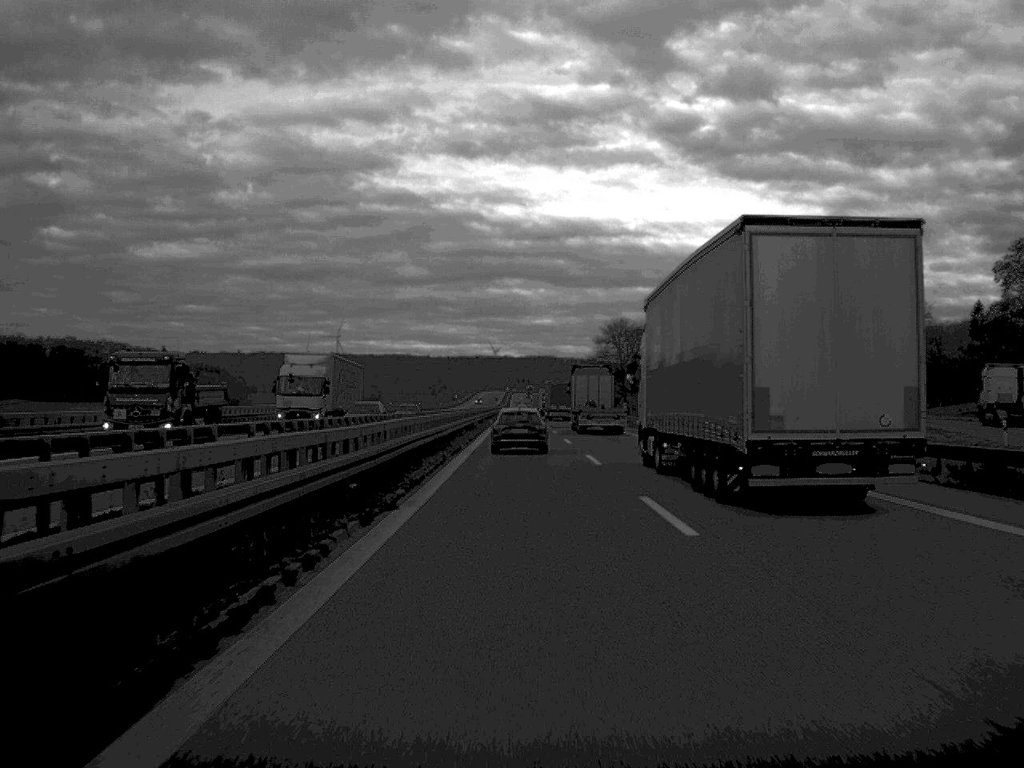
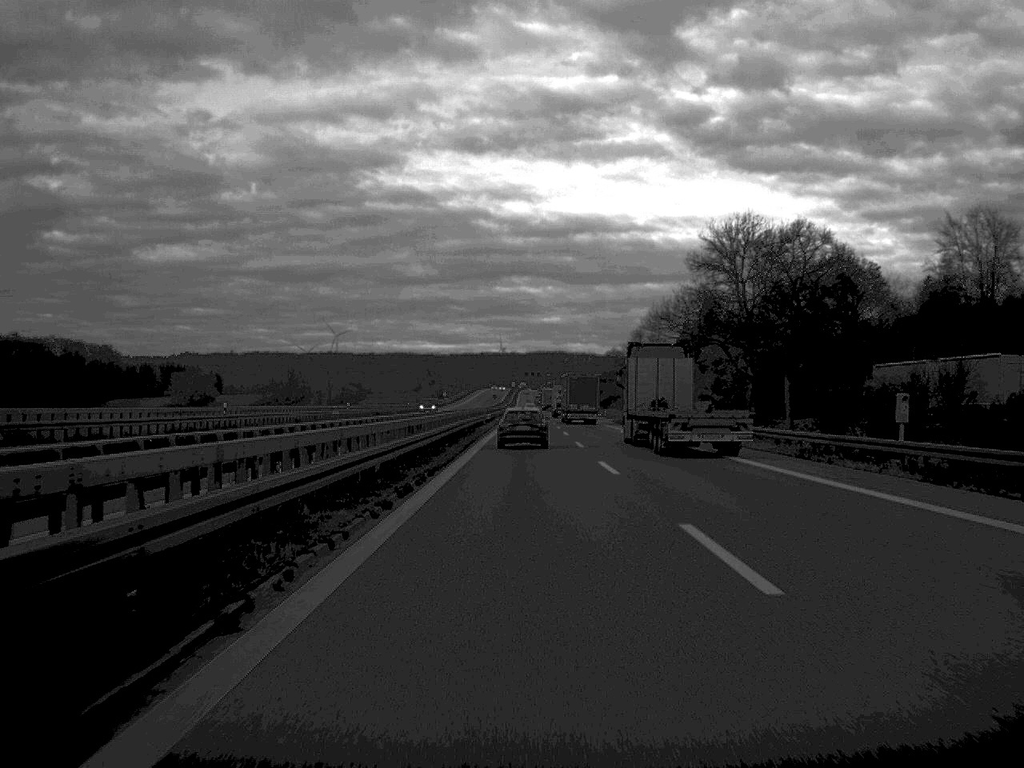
(-0.5, +94.0) m; 0°
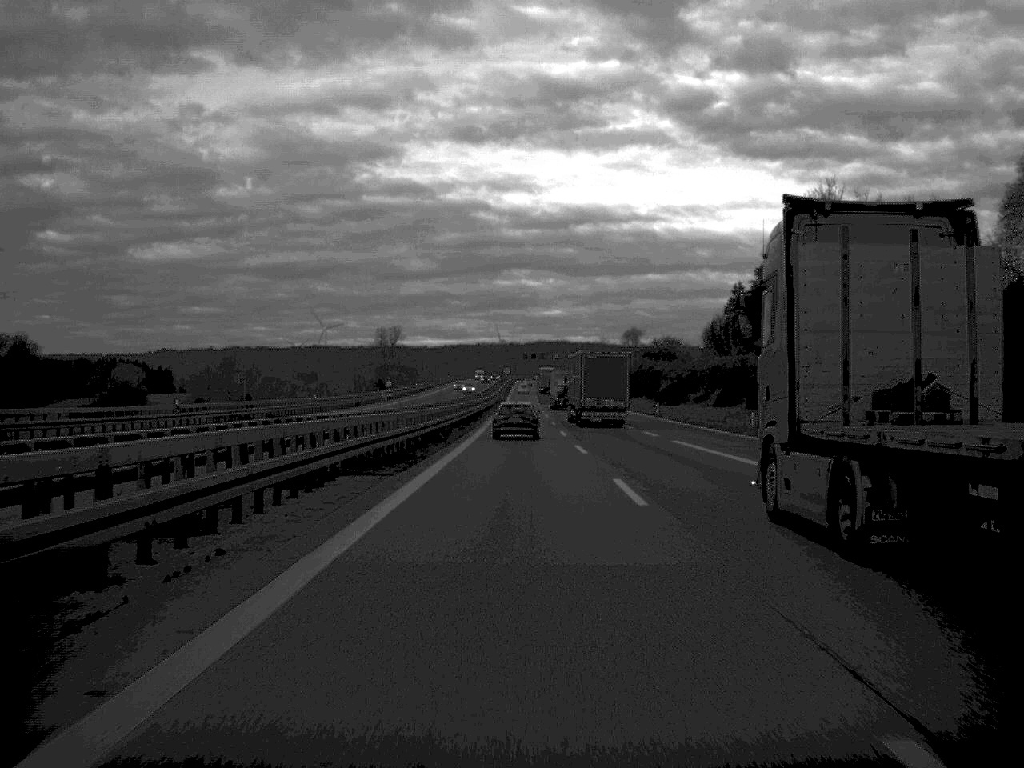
(+0.4, +117.6) m; 0°
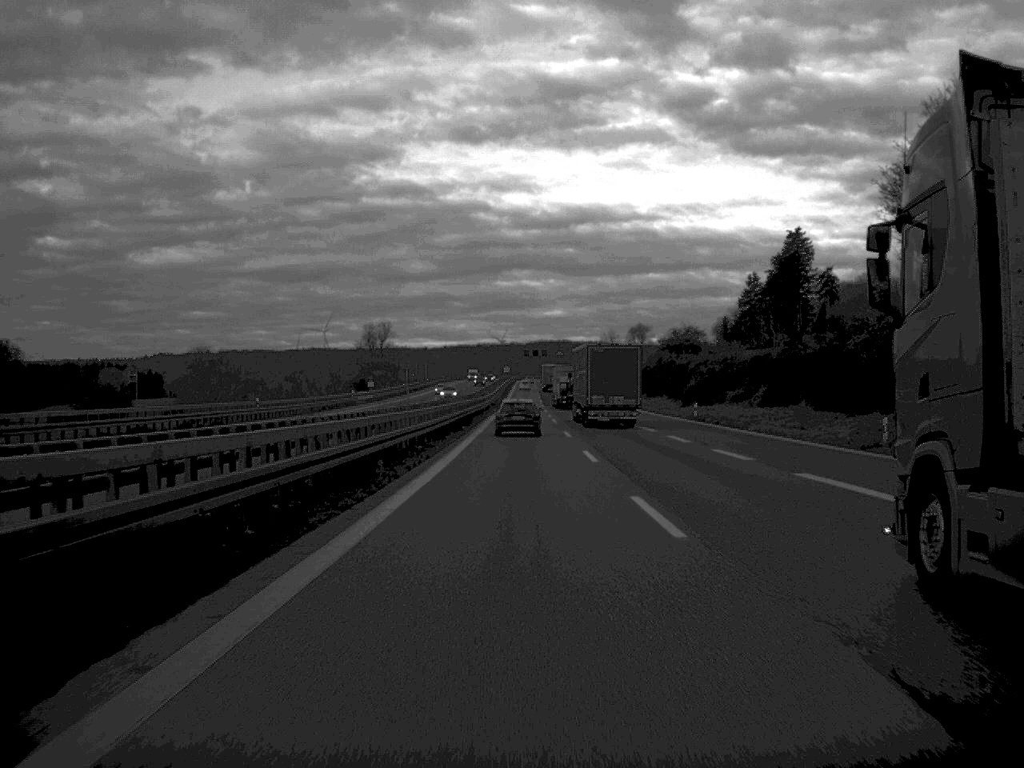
(0.0, +22.4) m; 0°
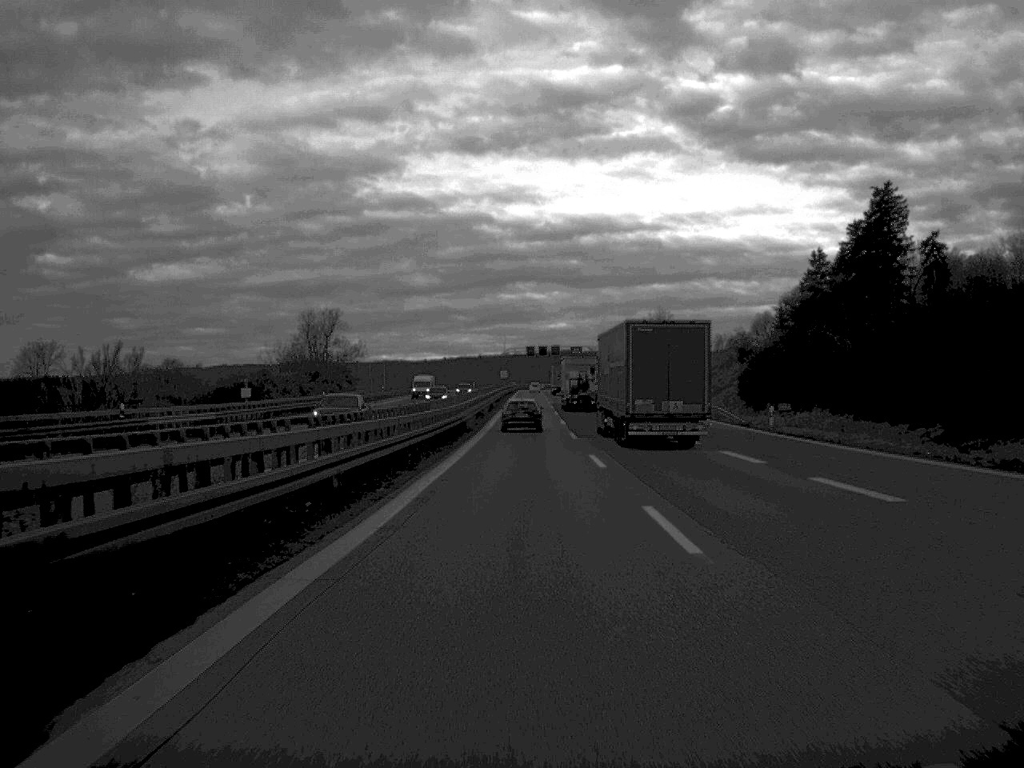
(-0.1, +71.6) m; 0°
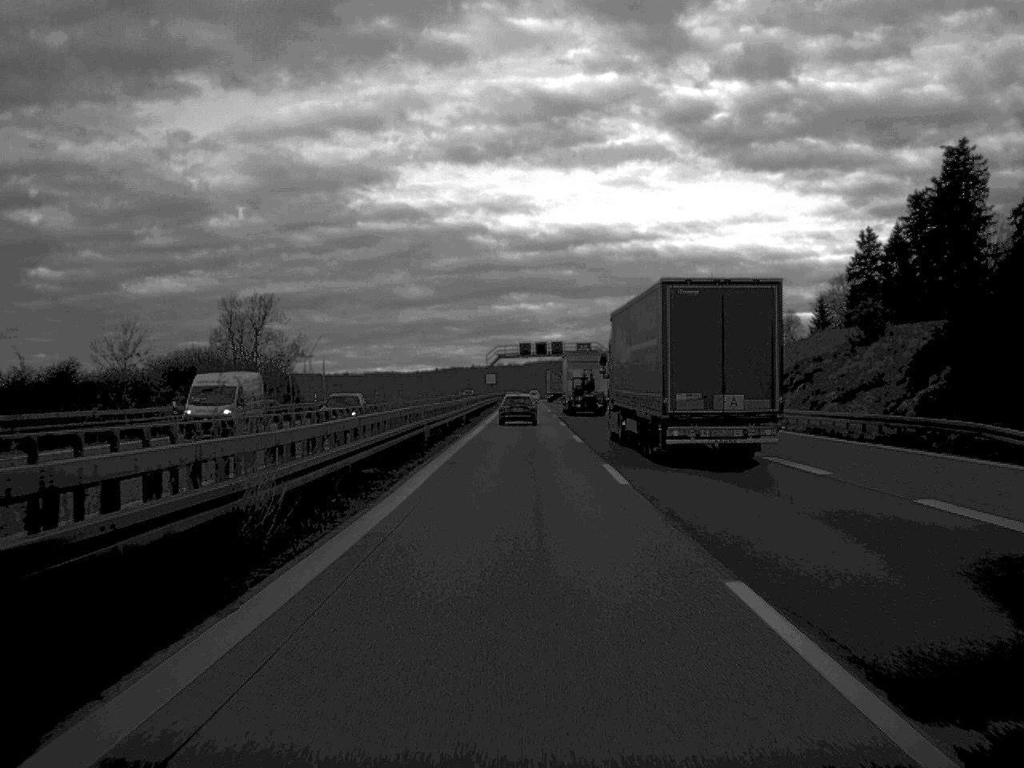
(+0.1, +43.2) m; 0°
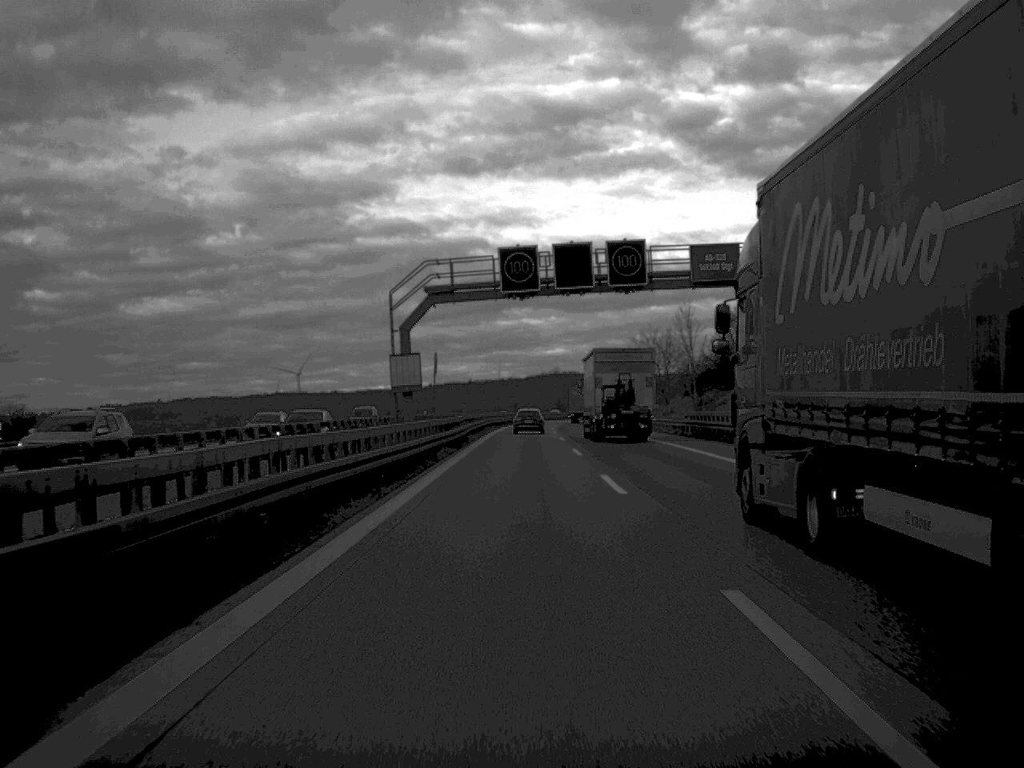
(0.0, +106.6) m; 0°
